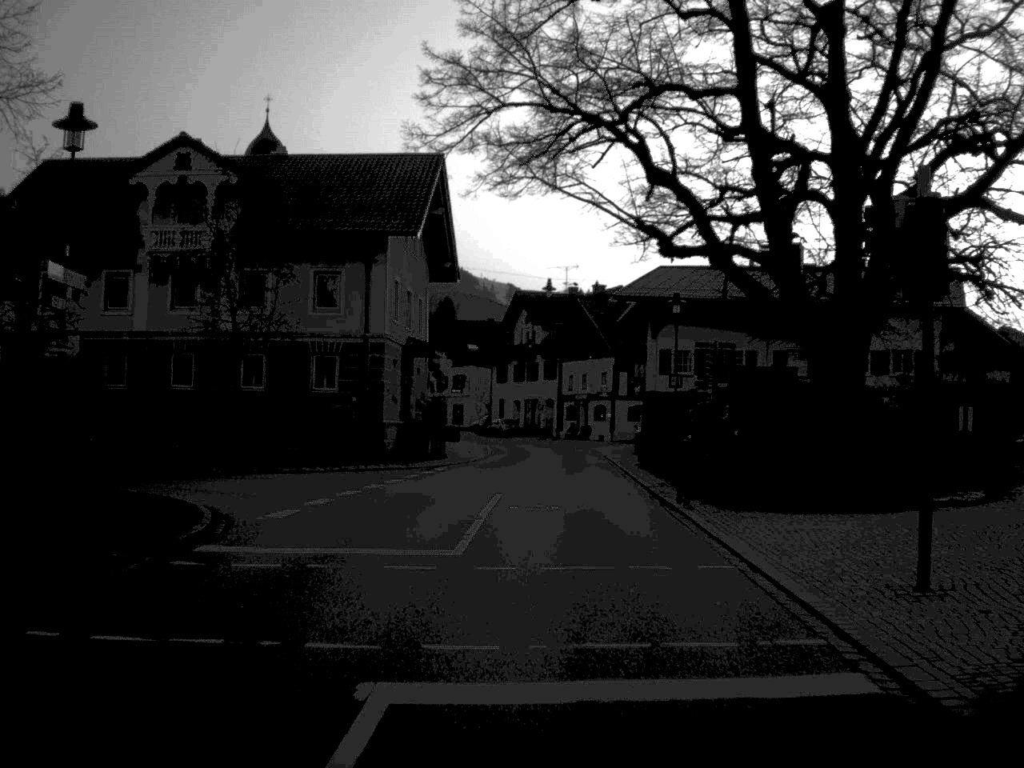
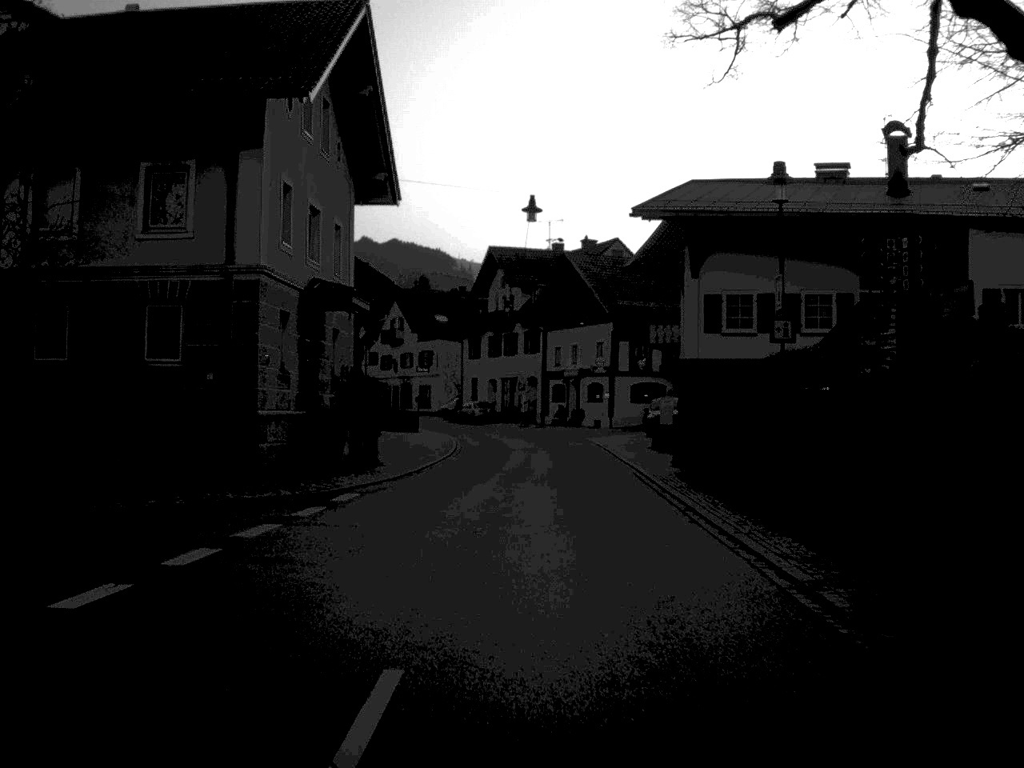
(+0.1, +17.4) m; +1°
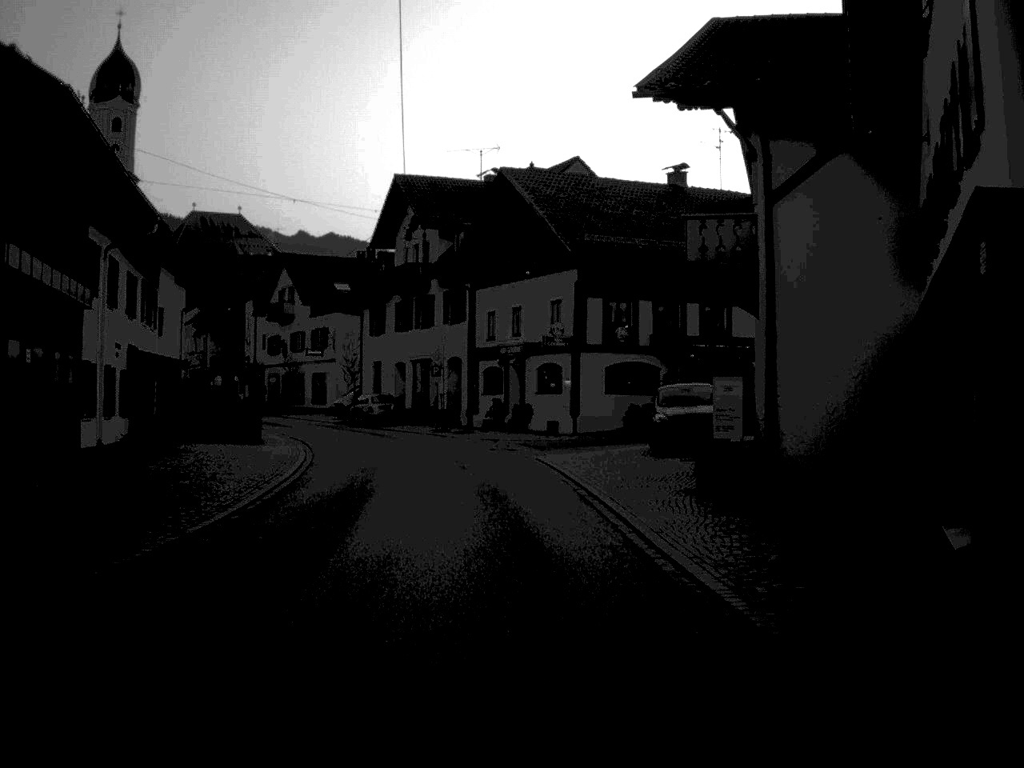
(+0.8, +25.3) m; +3°
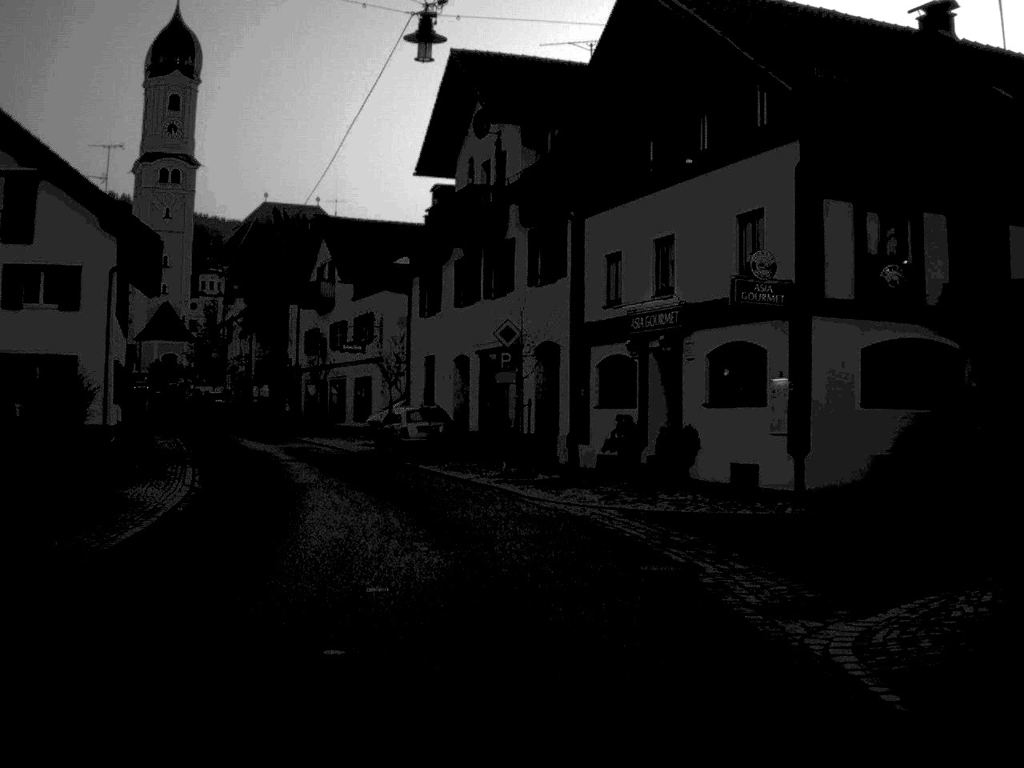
(-0.8, +23.9) m; -5°
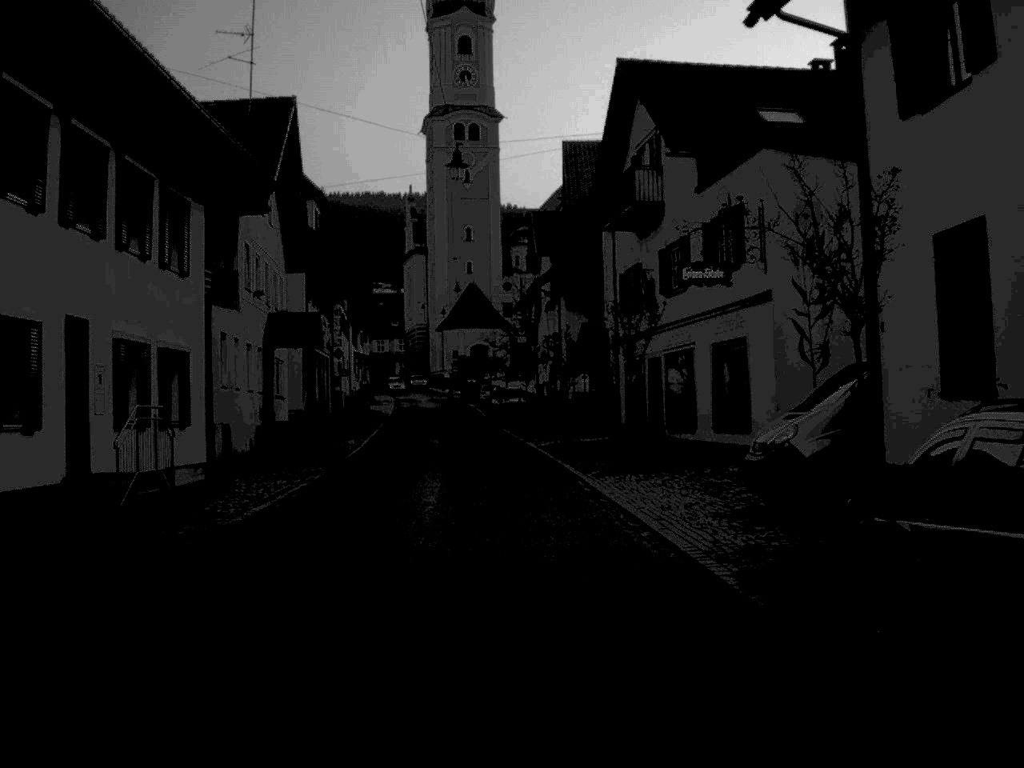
(-3.6, +29.3) m; -16°
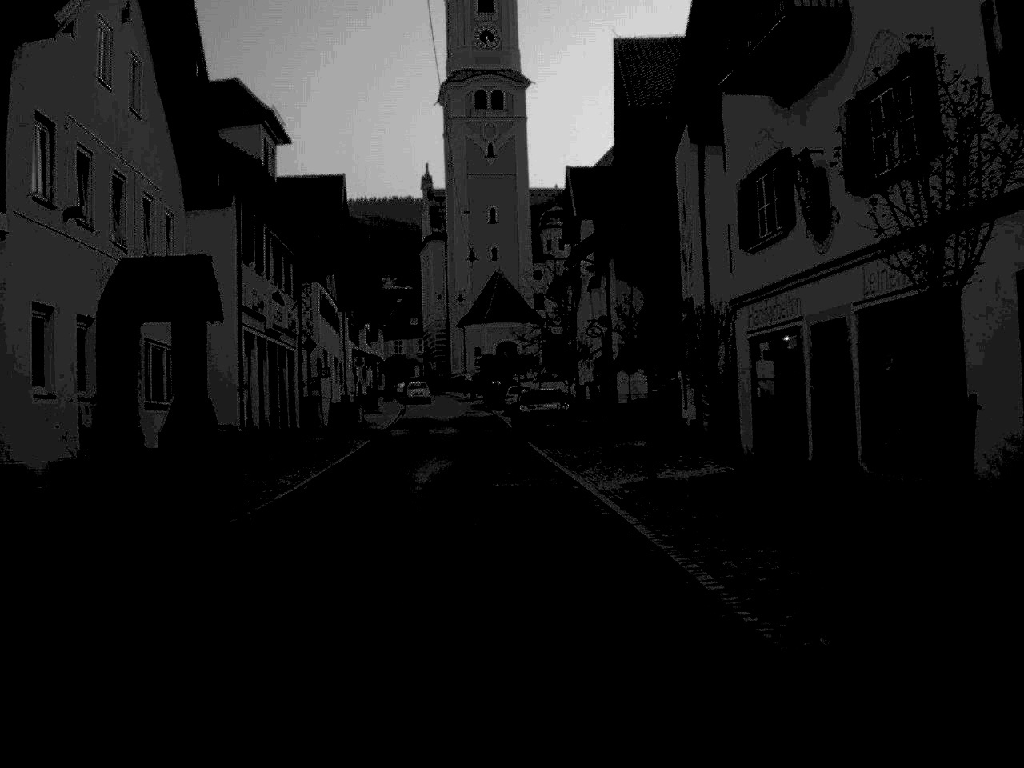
(-0.3, +17.2) m; -1°
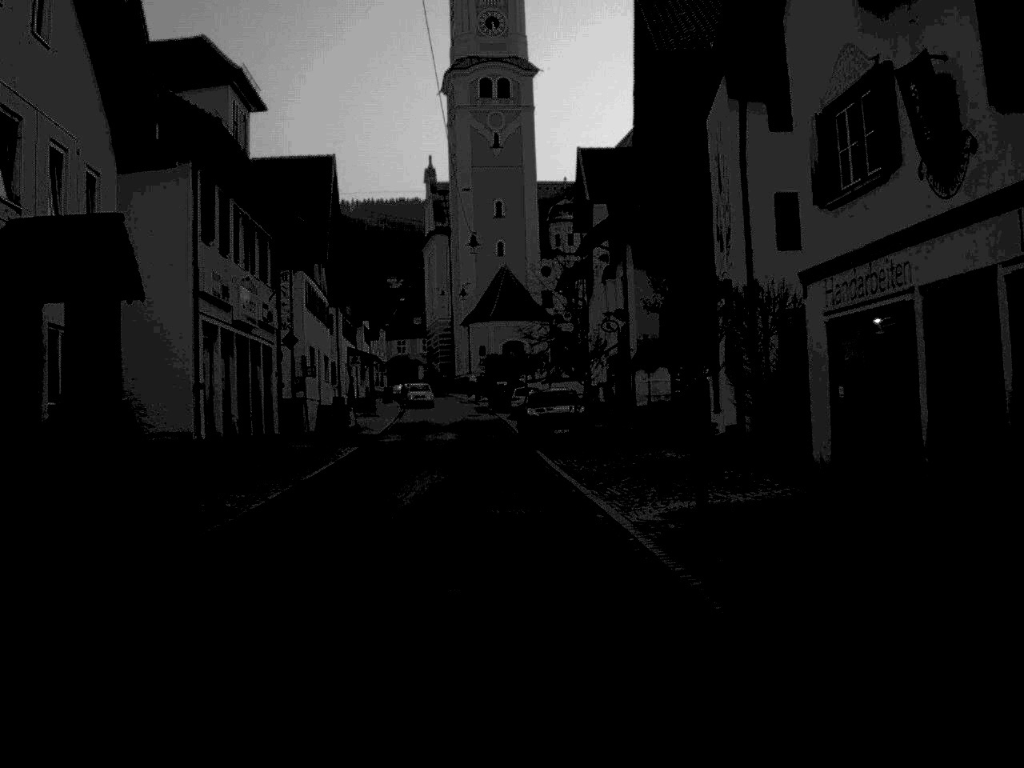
(0.0, +5.3) m; 0°
